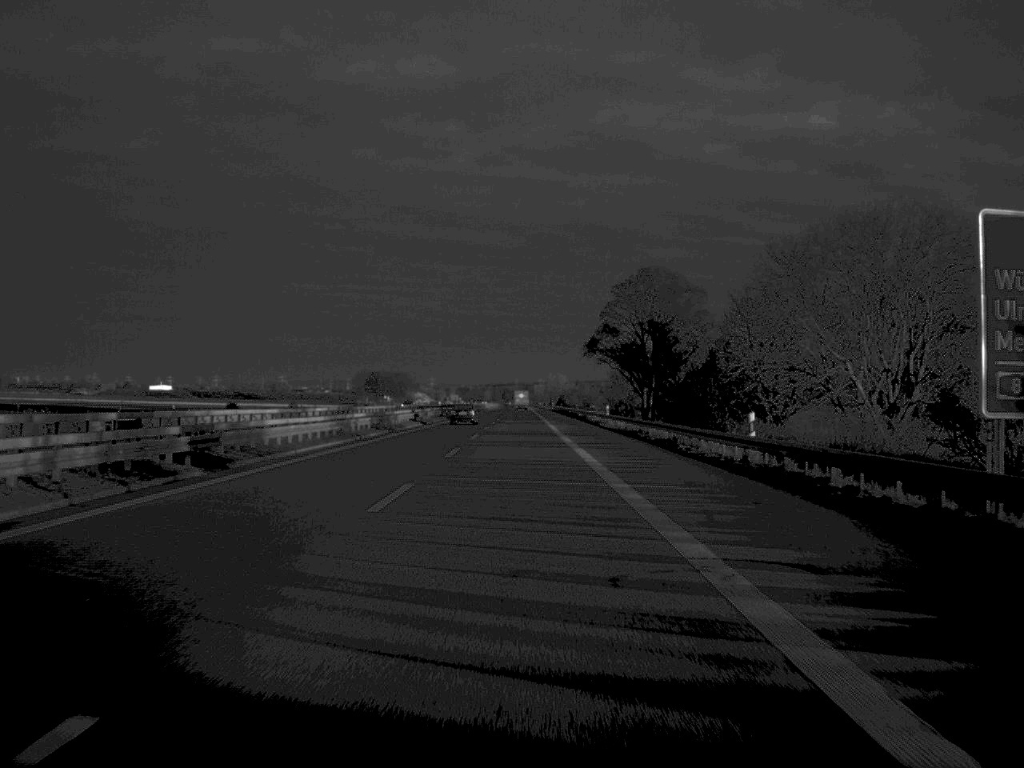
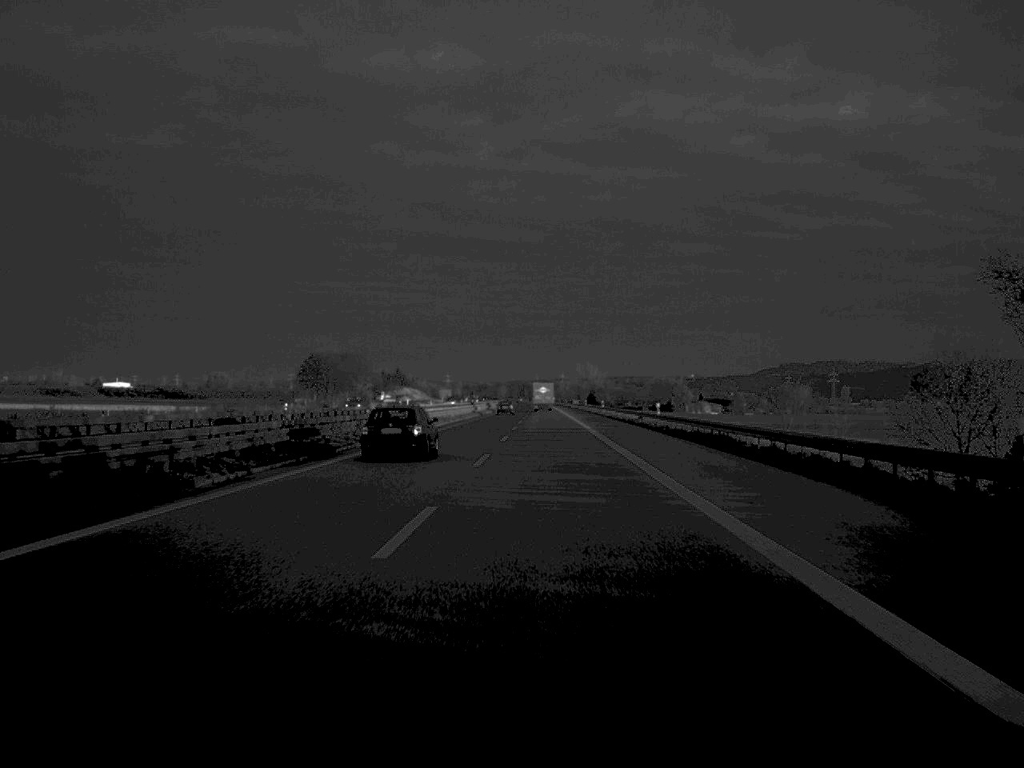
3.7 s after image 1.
(-0.9, +165.5) m; -1°
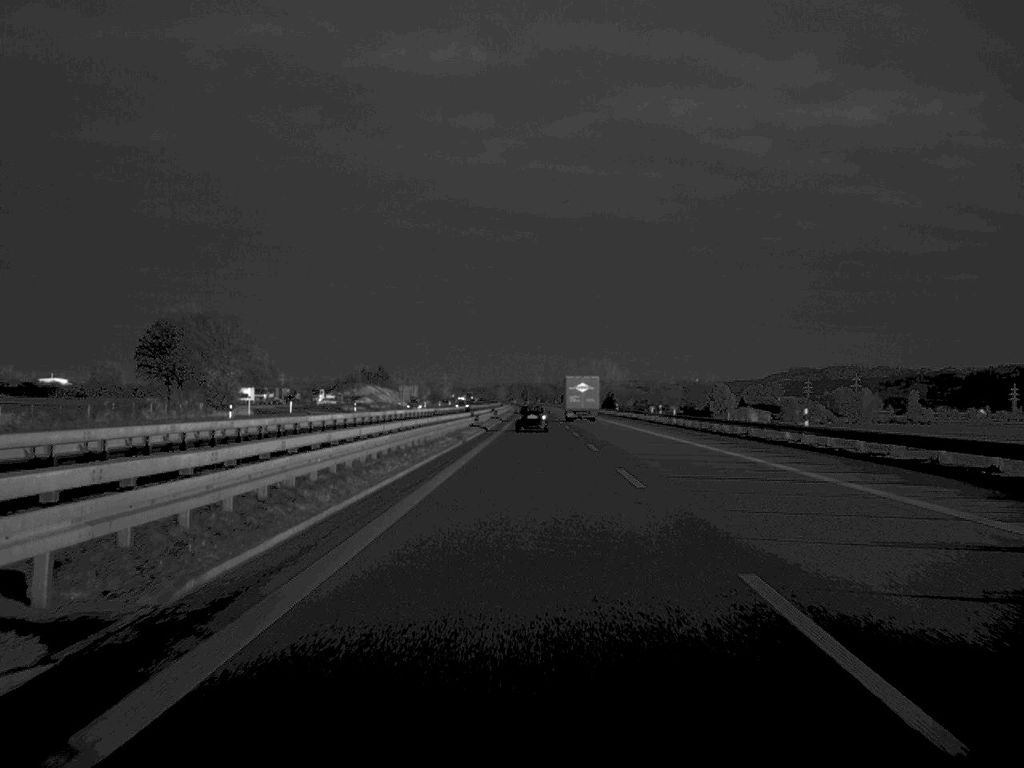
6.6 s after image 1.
(-1.5, +131.5) m; 0°
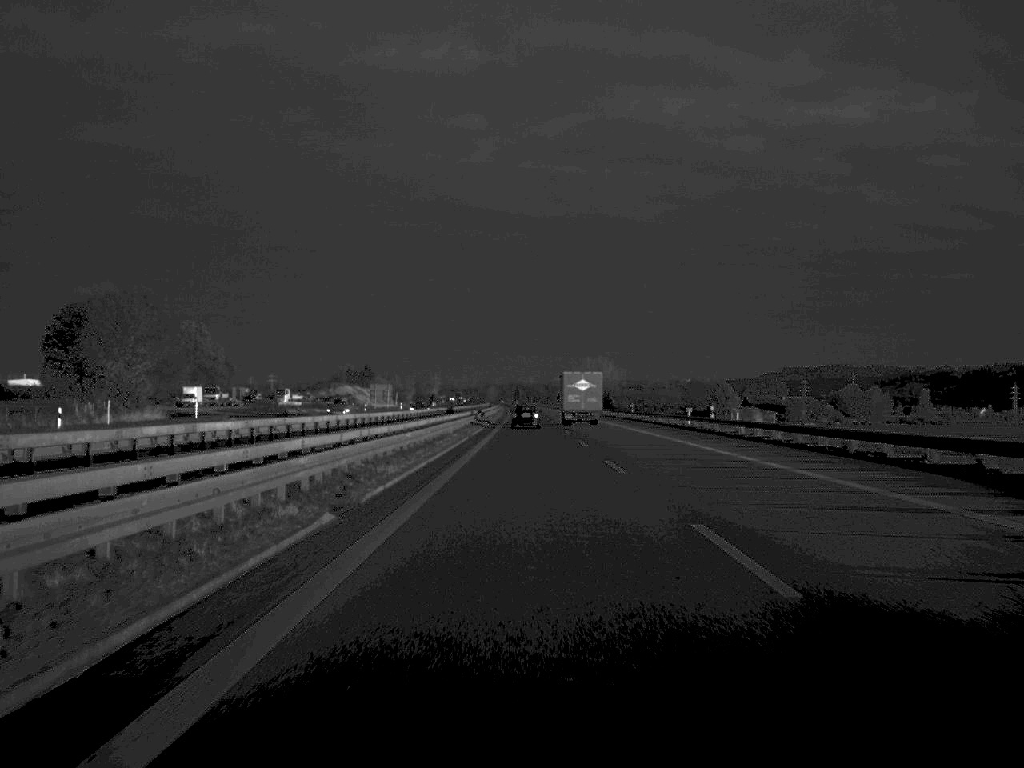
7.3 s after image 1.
(+0.1, +31.1) m; 0°
